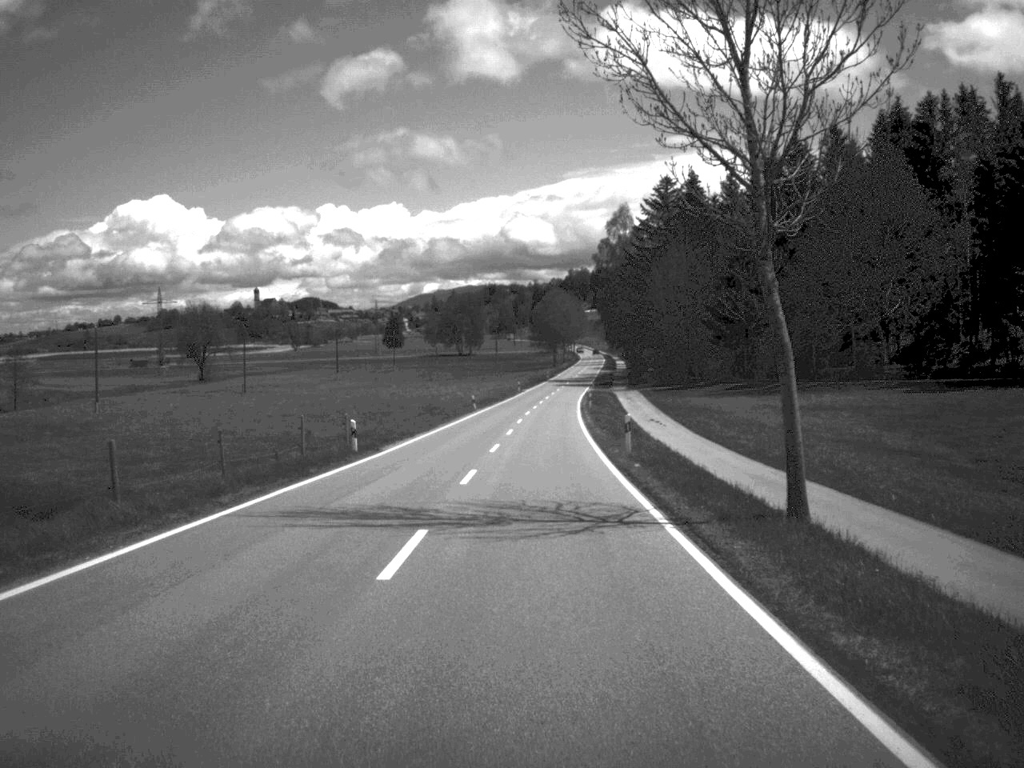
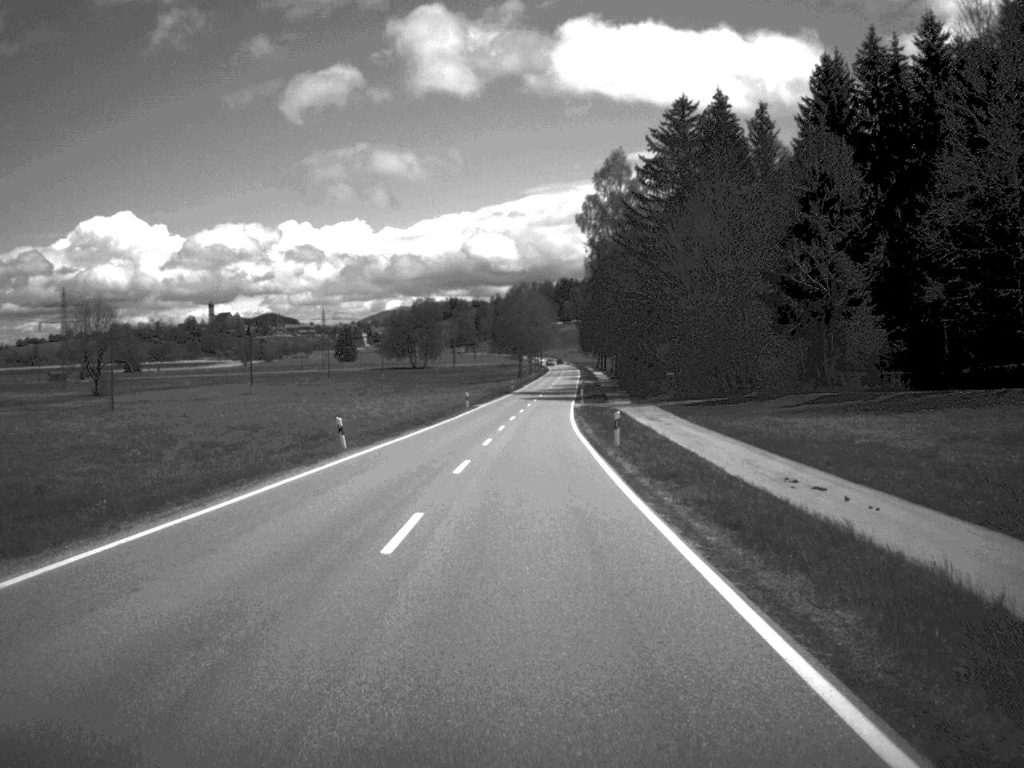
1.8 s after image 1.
(+0.6, +46.3) m; +2°
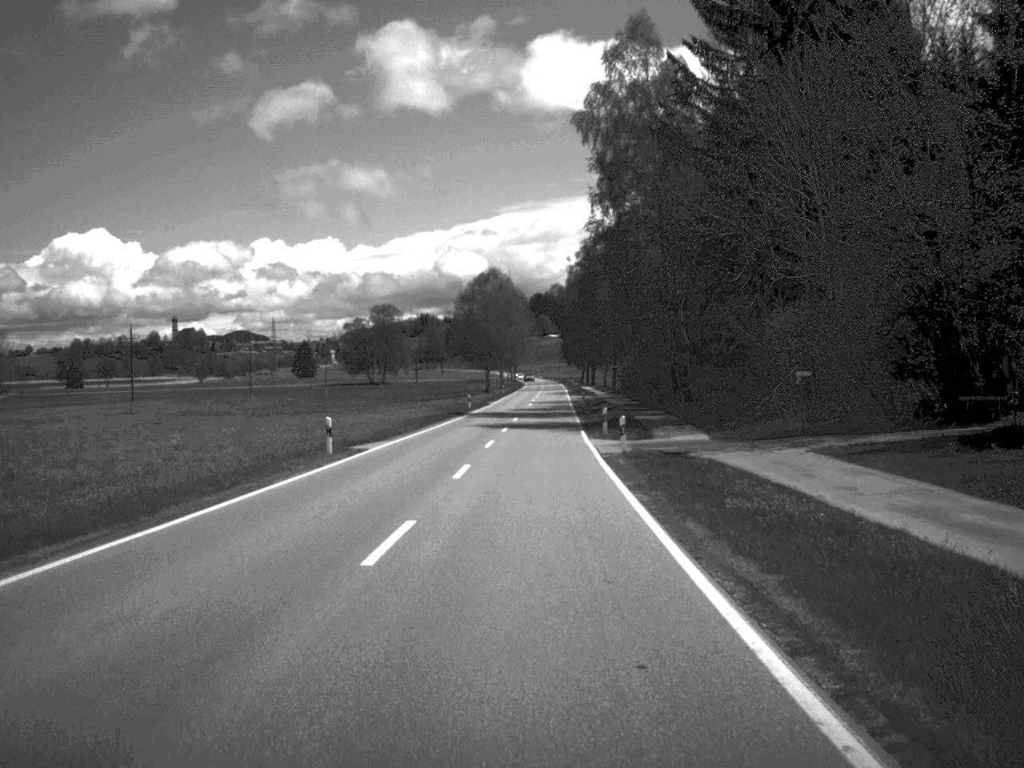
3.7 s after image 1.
(+0.5, +48.3) m; +1°
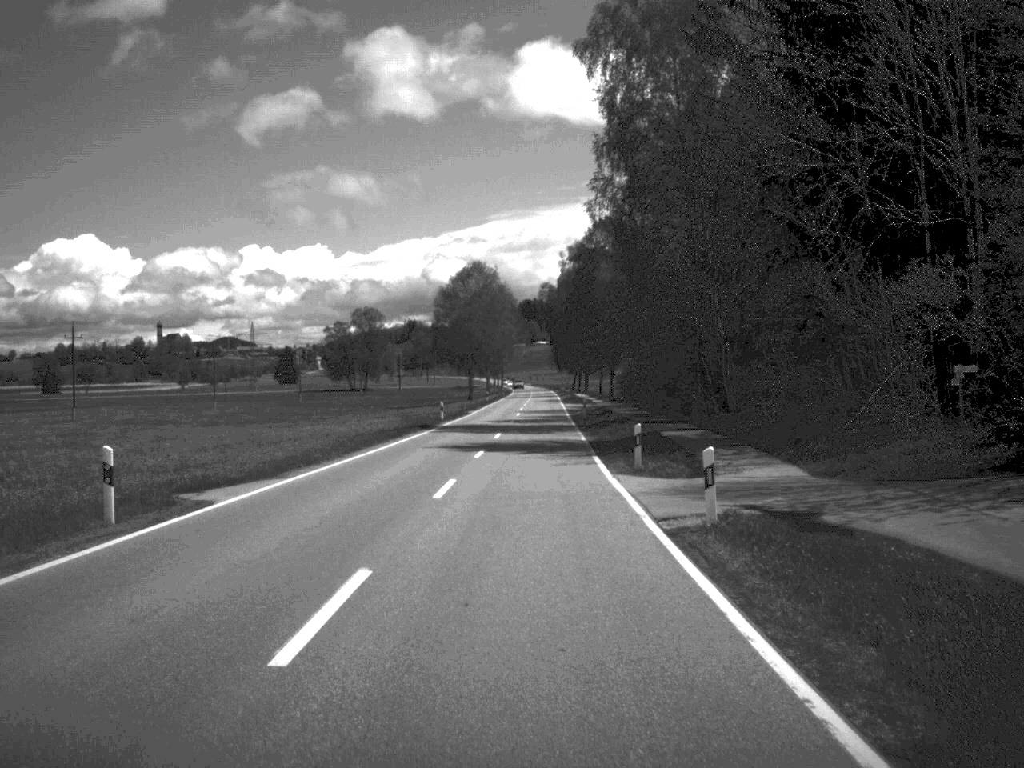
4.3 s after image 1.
(+0.1, +16.0) m; +1°
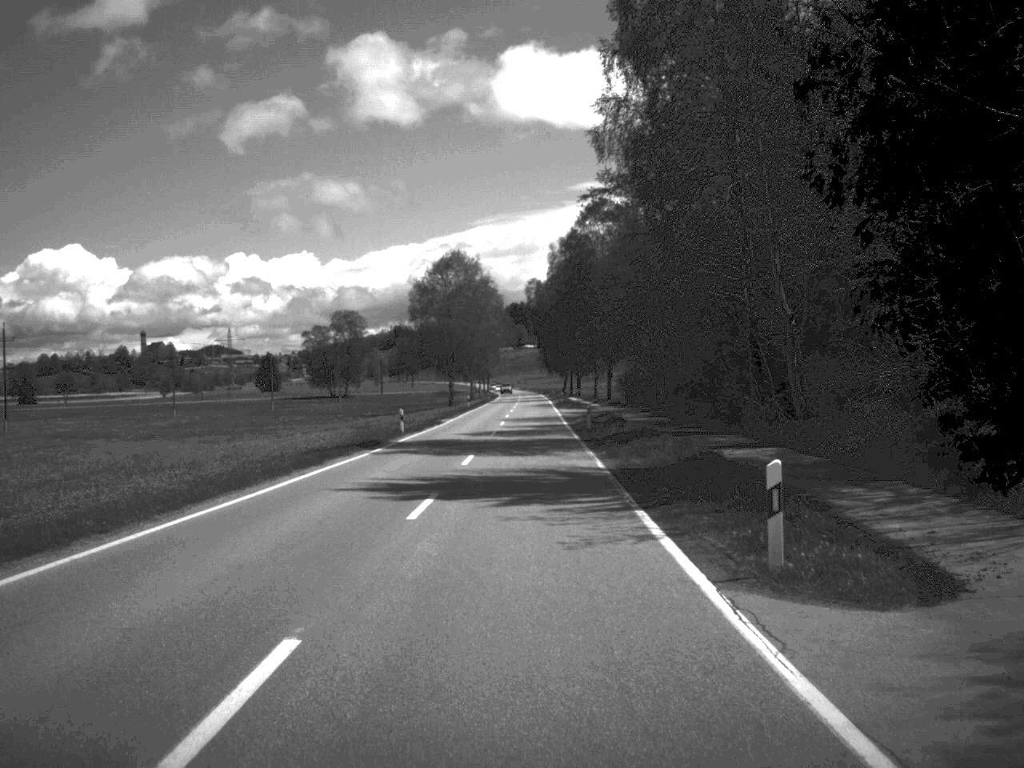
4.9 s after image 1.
(+0.1, +15.3) m; 0°
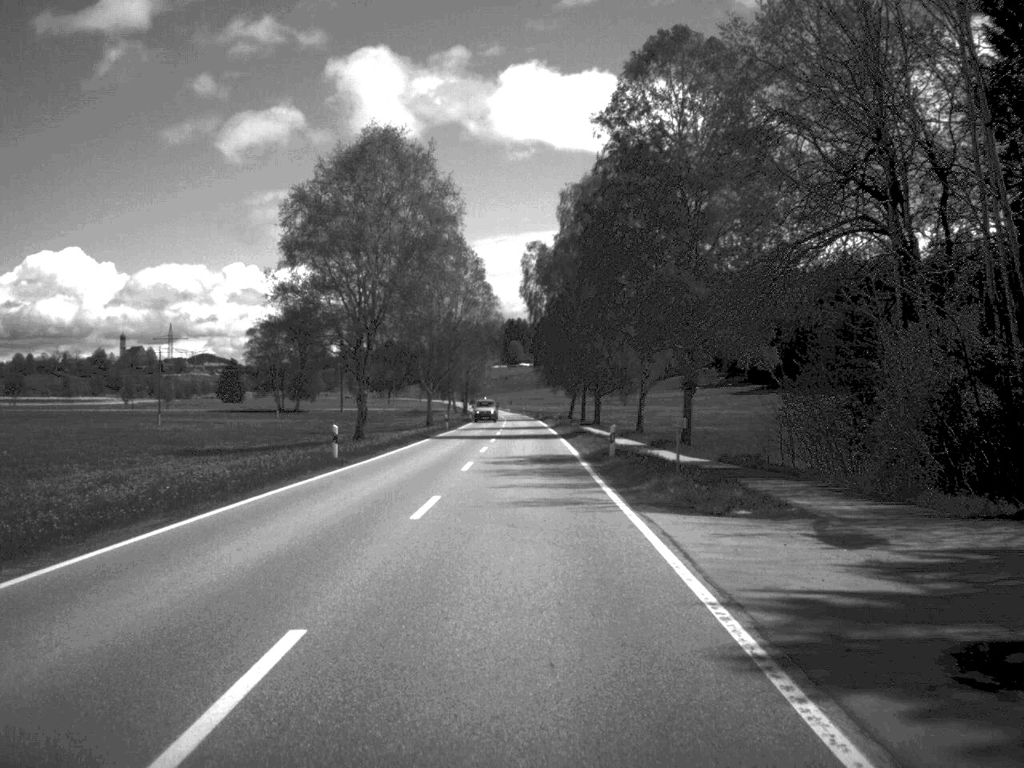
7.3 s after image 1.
(+0.3, +64.9) m; 0°
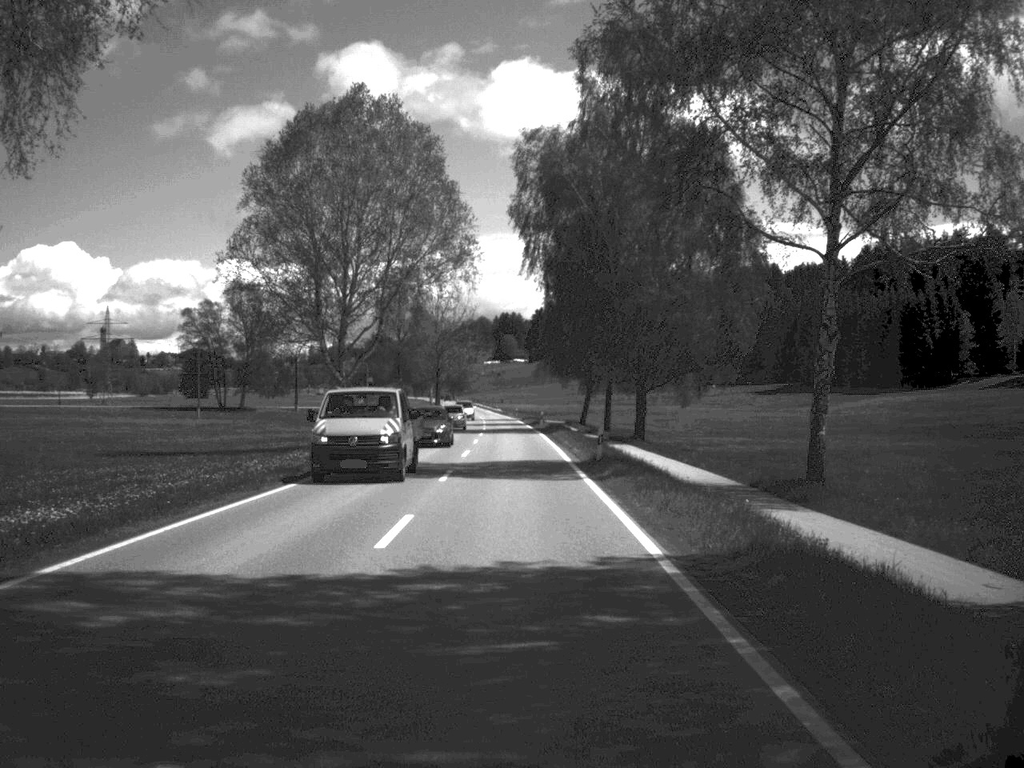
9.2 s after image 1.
(+0.1, +50.0) m; 0°
